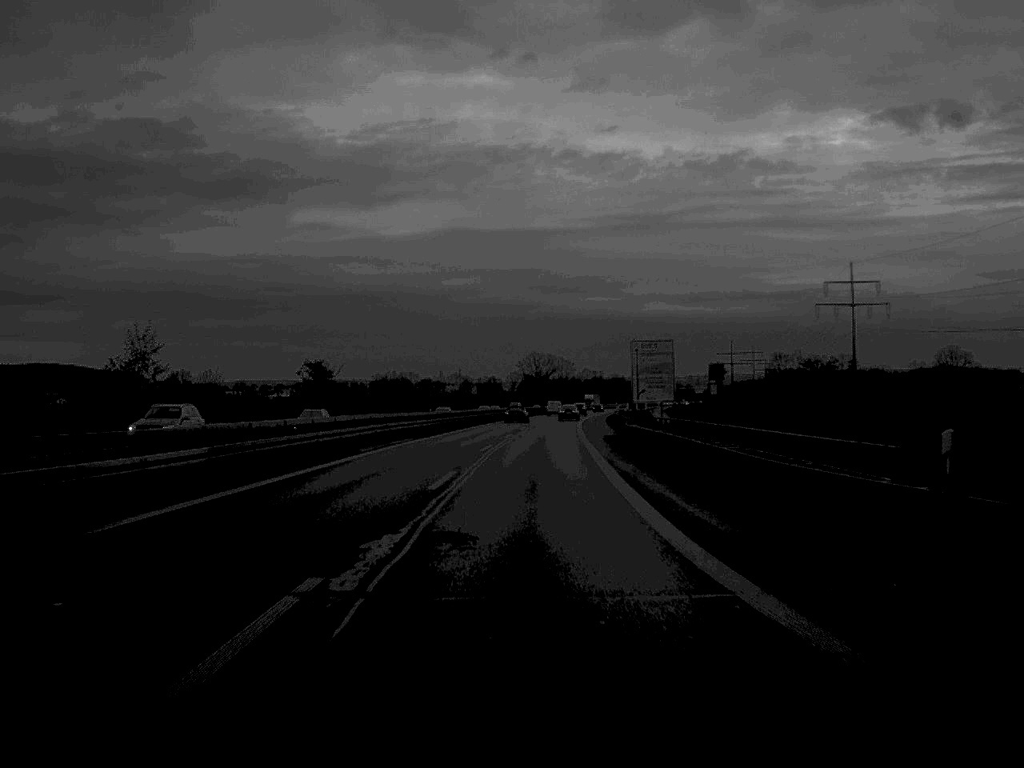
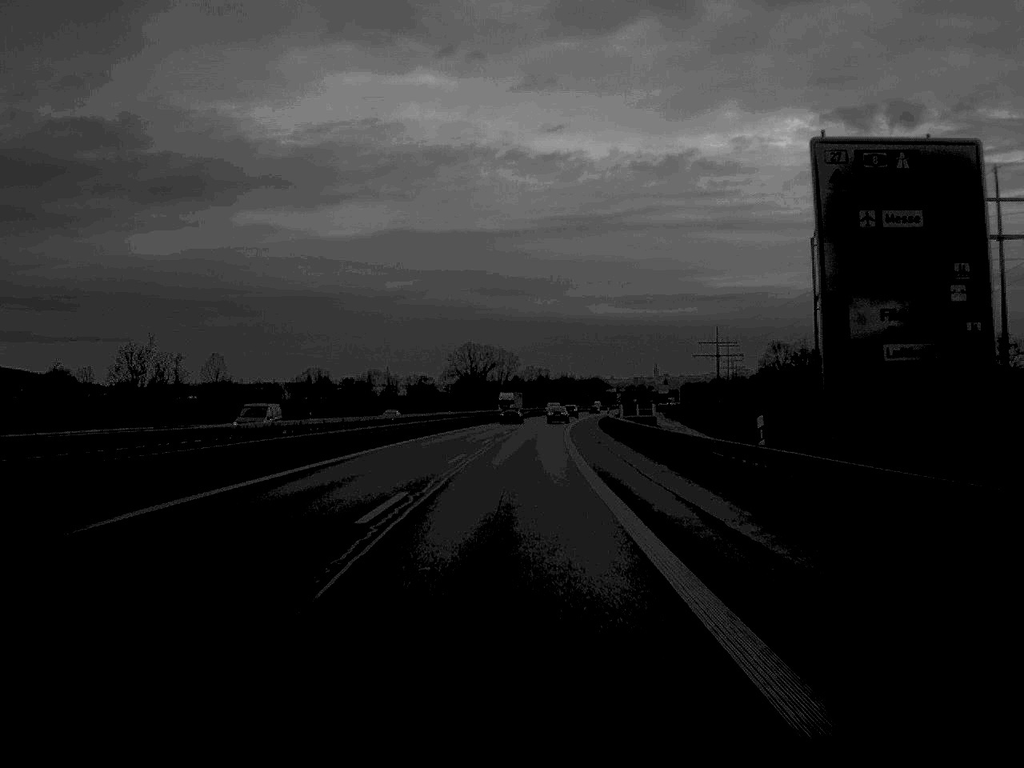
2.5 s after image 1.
(+1.9, +79.5) m; +3°
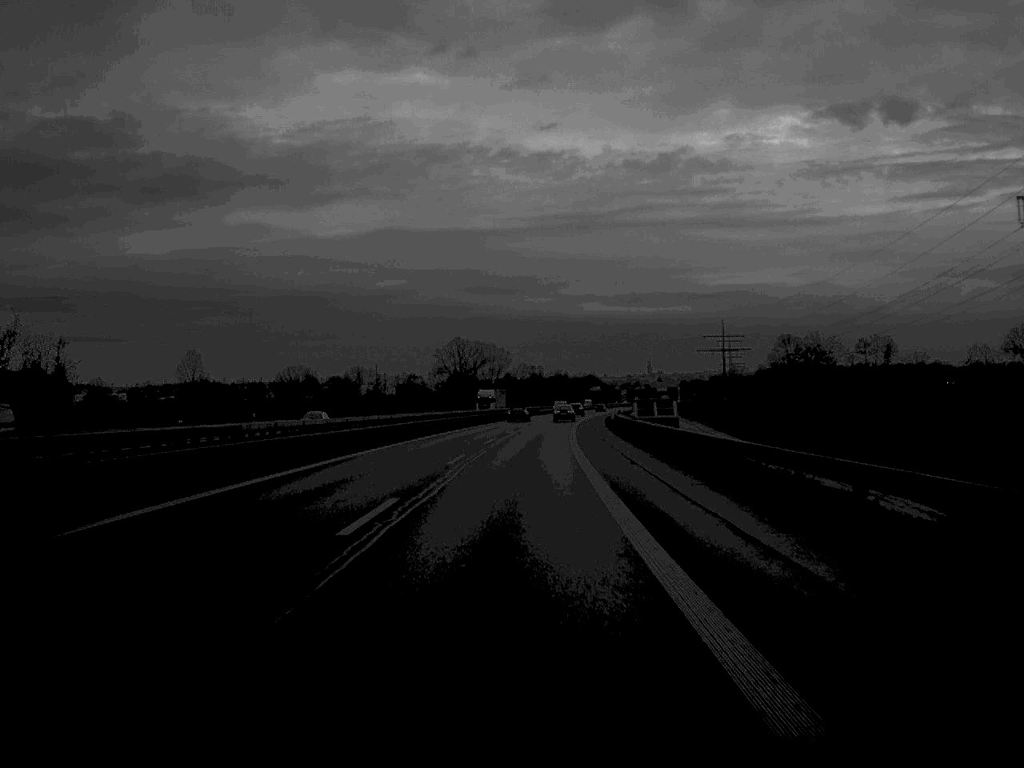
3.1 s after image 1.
(+0.1, +19.7) m; 0°
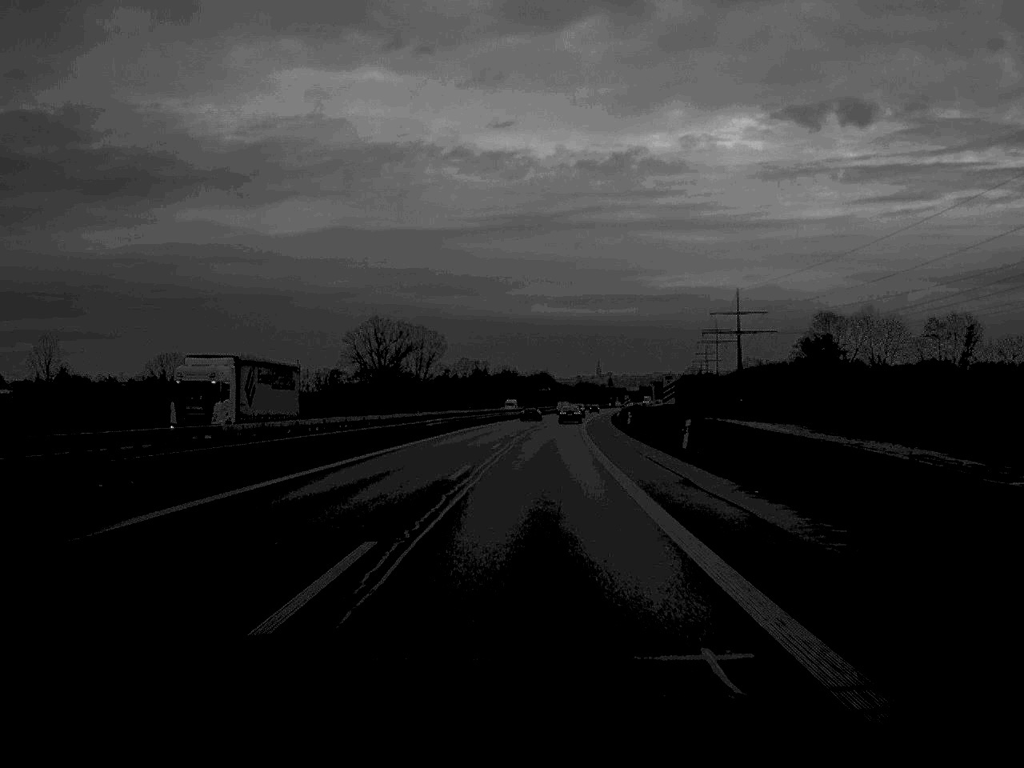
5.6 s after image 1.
(+1.3, +79.6) m; +3°
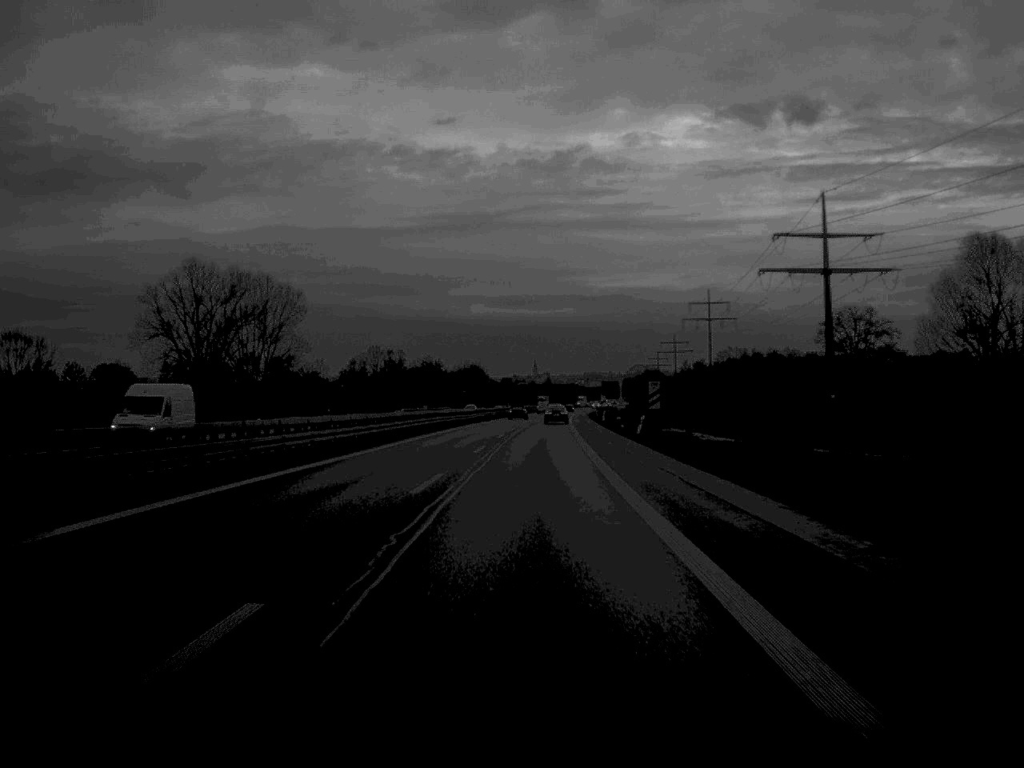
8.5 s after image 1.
(+2.8, +95.7) m; +3°
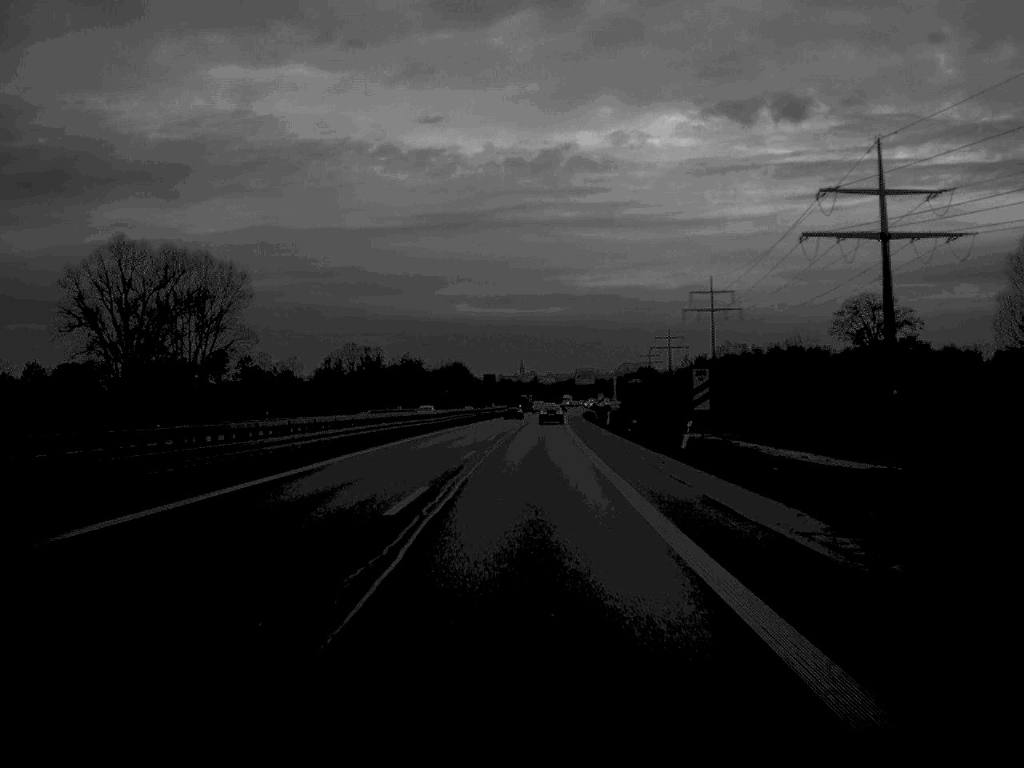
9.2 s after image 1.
(+0.1, +22.4) m; +1°
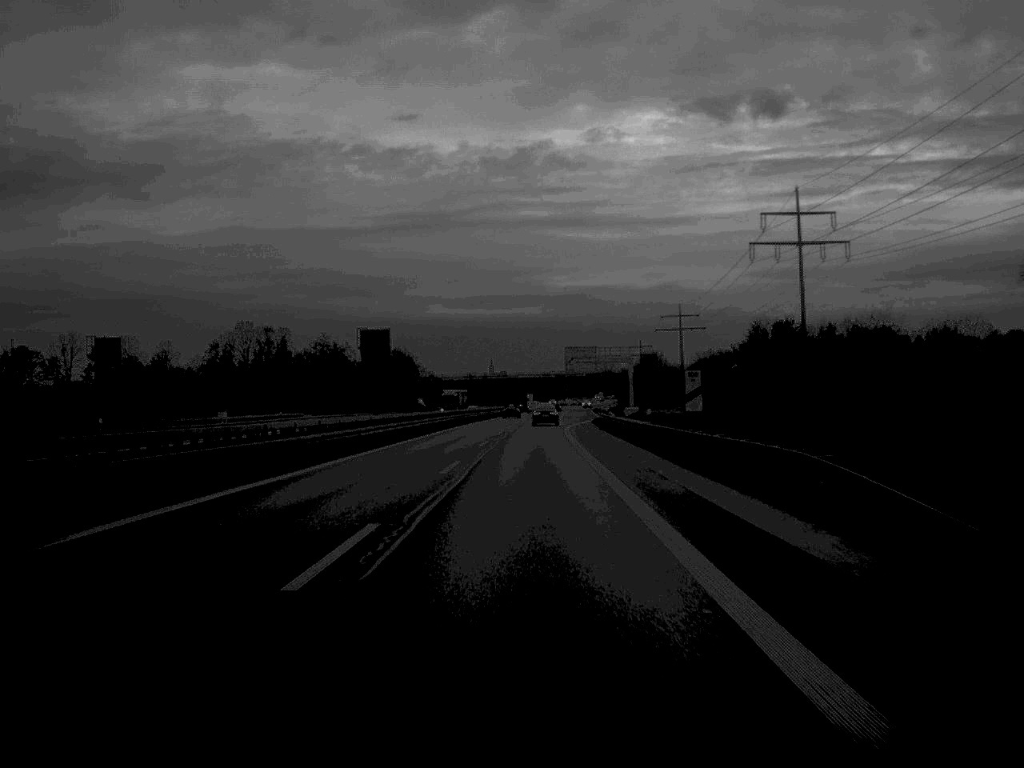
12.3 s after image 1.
(+1.4, +98.3) m; +1°
